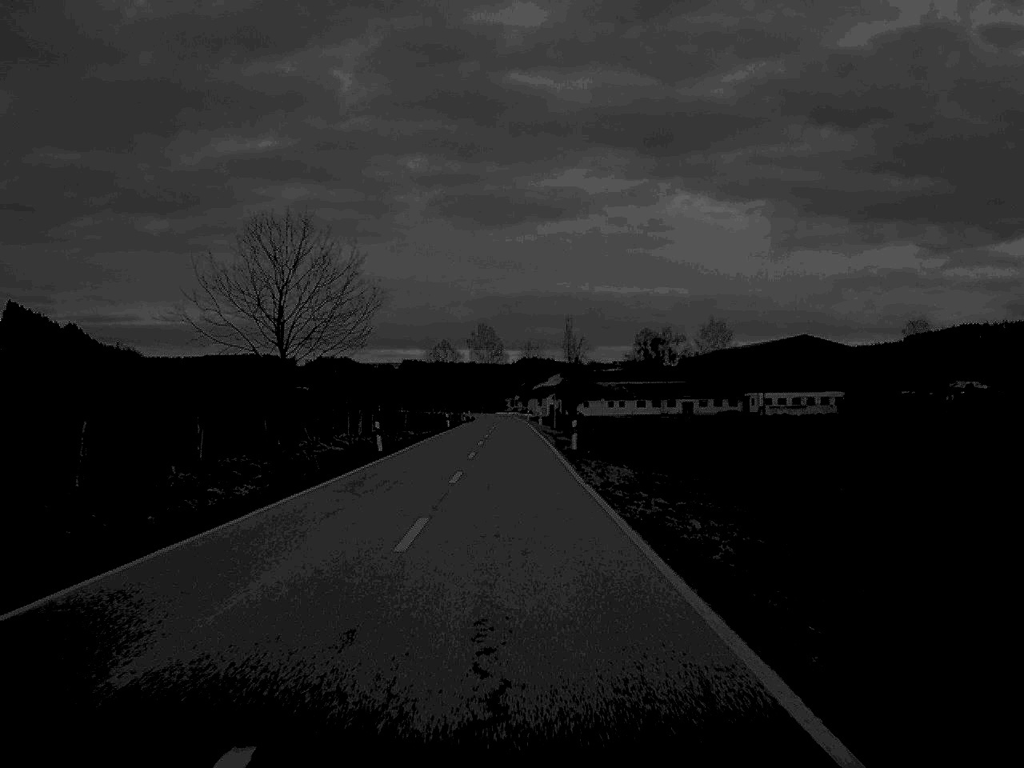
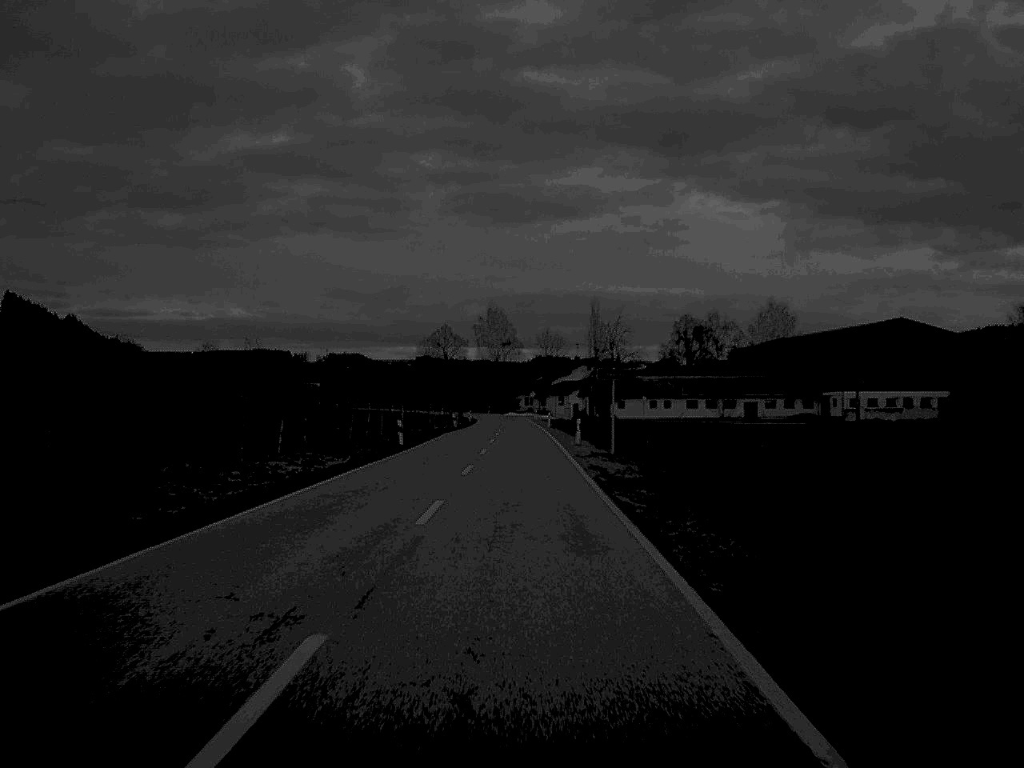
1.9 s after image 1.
(-0.4, +45.0) m; -1°
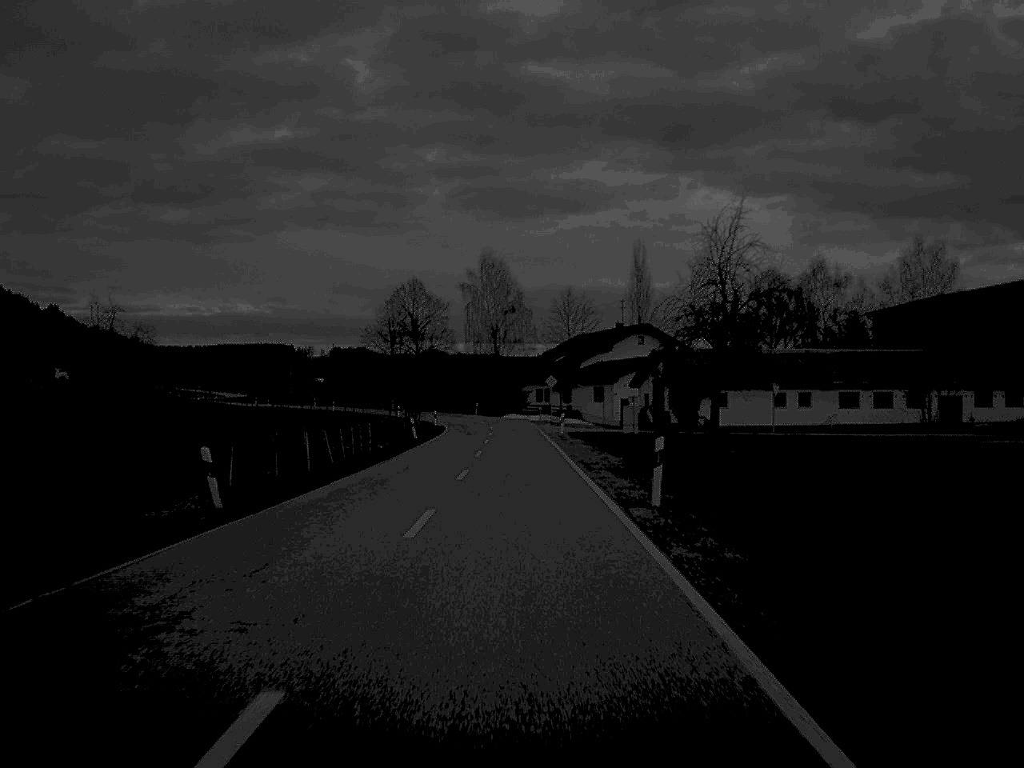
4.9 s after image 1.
(-0.2, +73.5) m; 0°
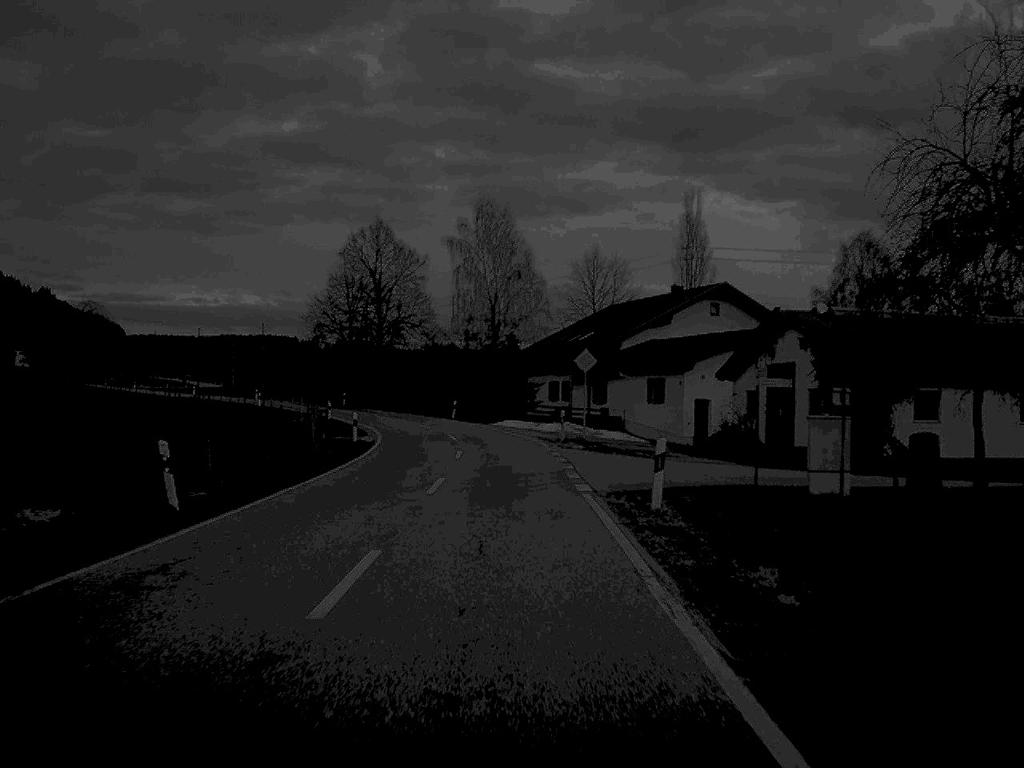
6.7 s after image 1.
(0.0, +41.5) m; 0°
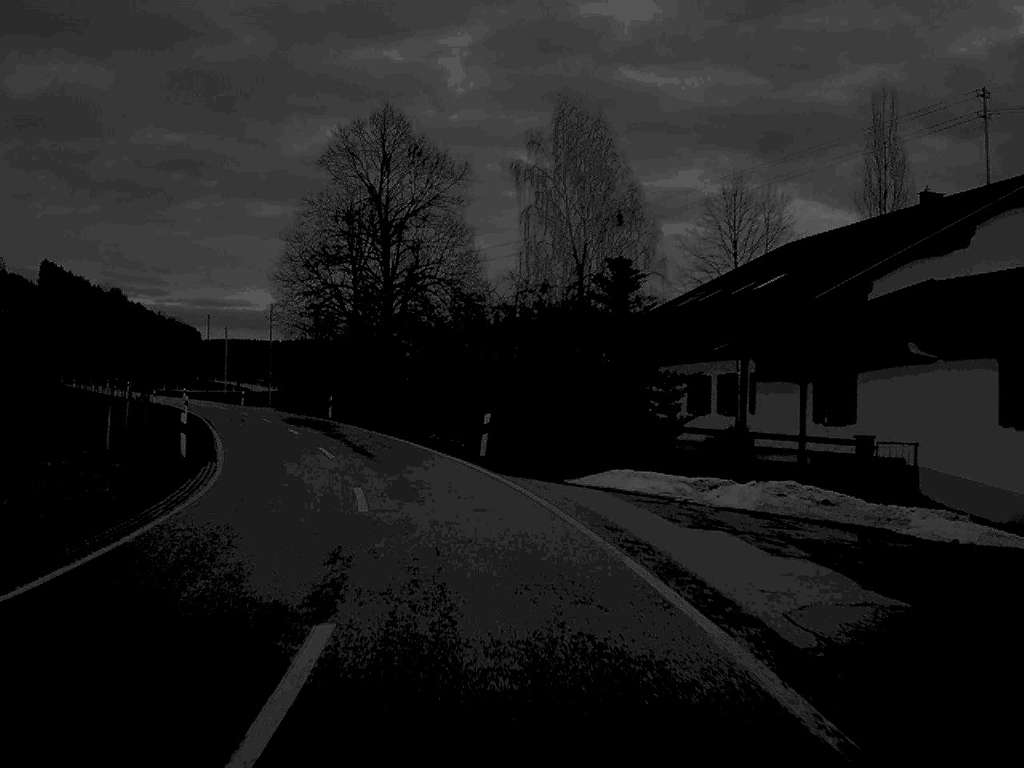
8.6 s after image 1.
(-0.8, +40.1) m; -4°
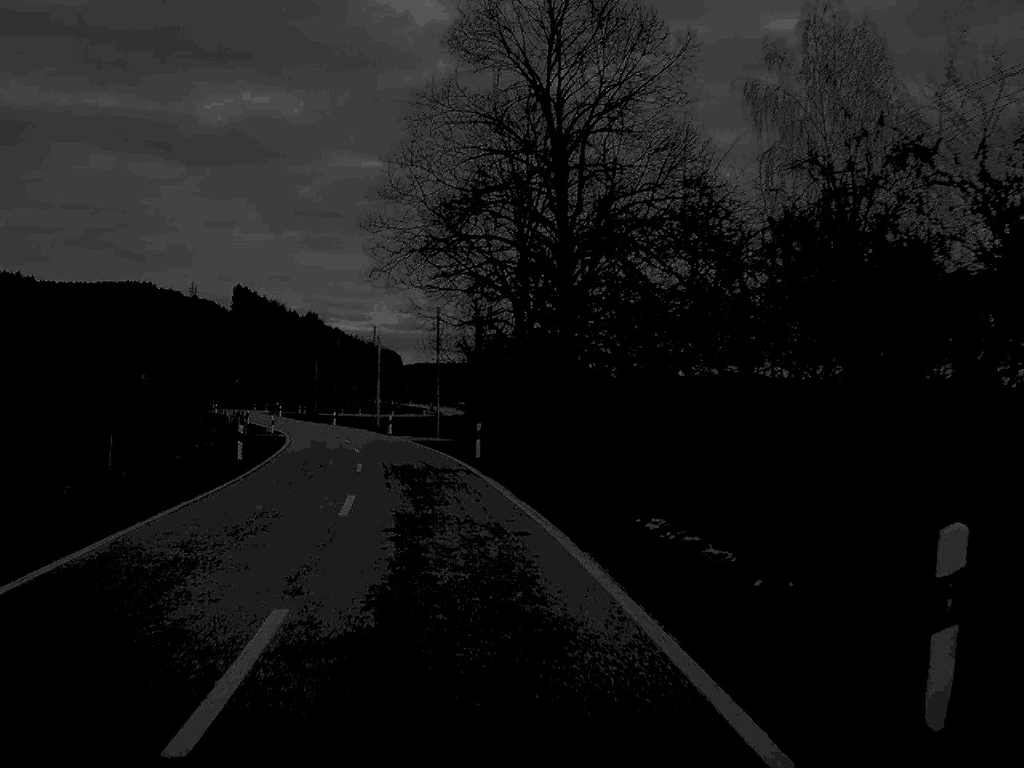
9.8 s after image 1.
(-1.7, +23.1) m; -9°
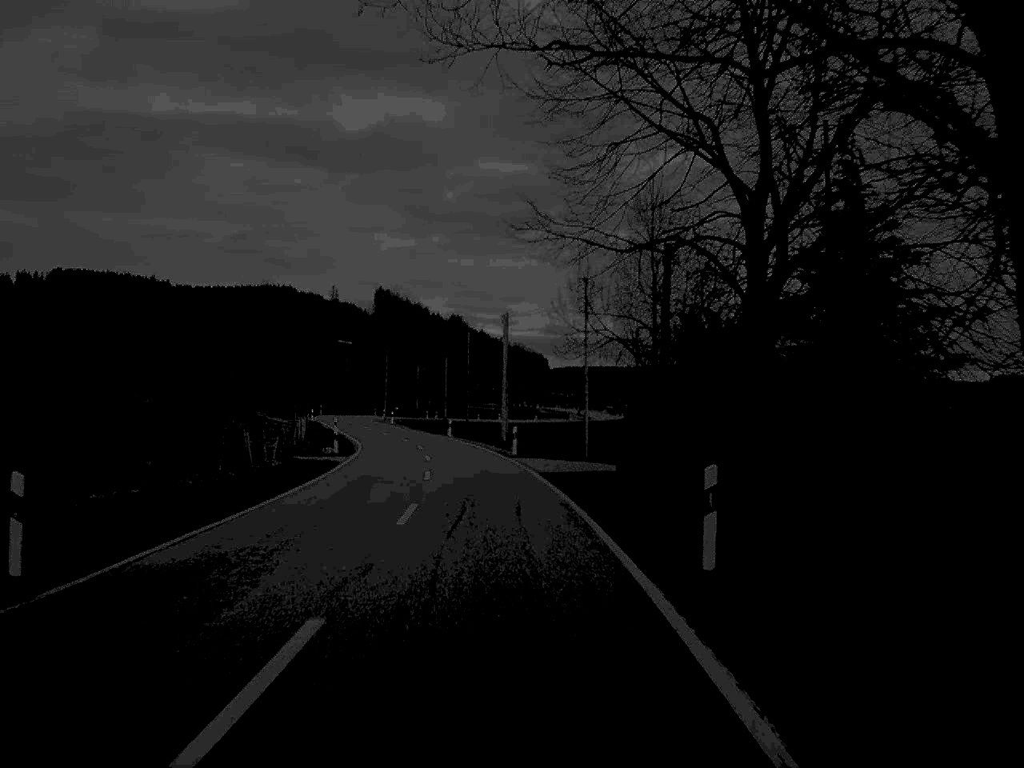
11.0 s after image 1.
(-1.6, +24.1) m; -6°
